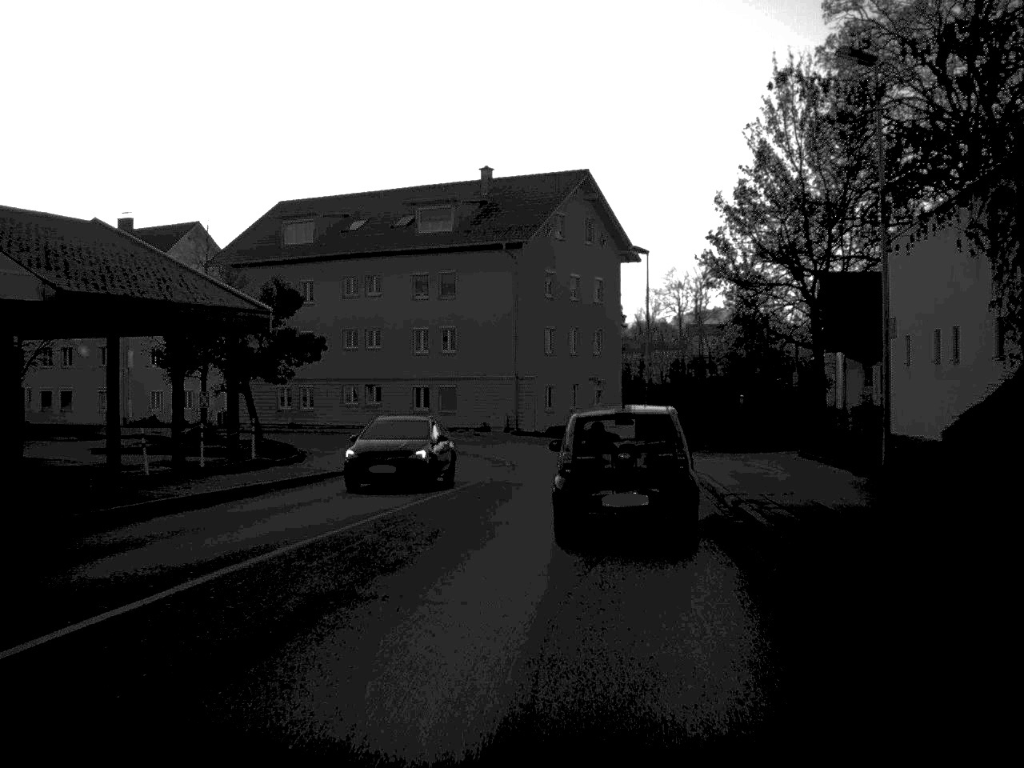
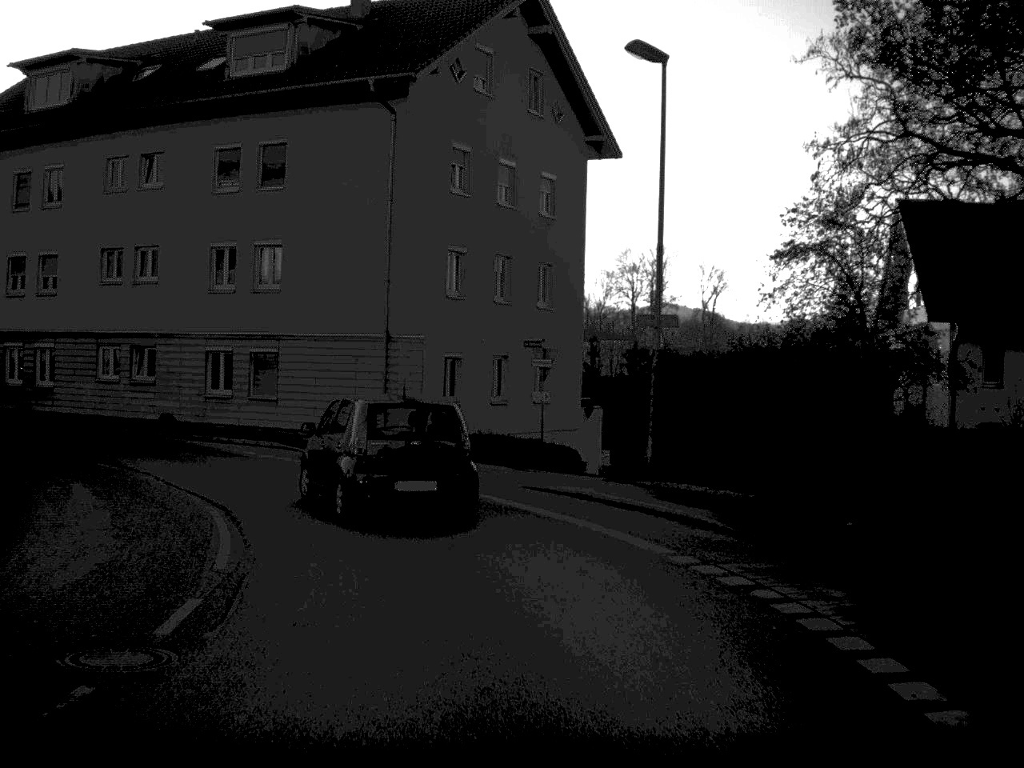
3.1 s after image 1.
(+1.4, +27.7) m; +2°
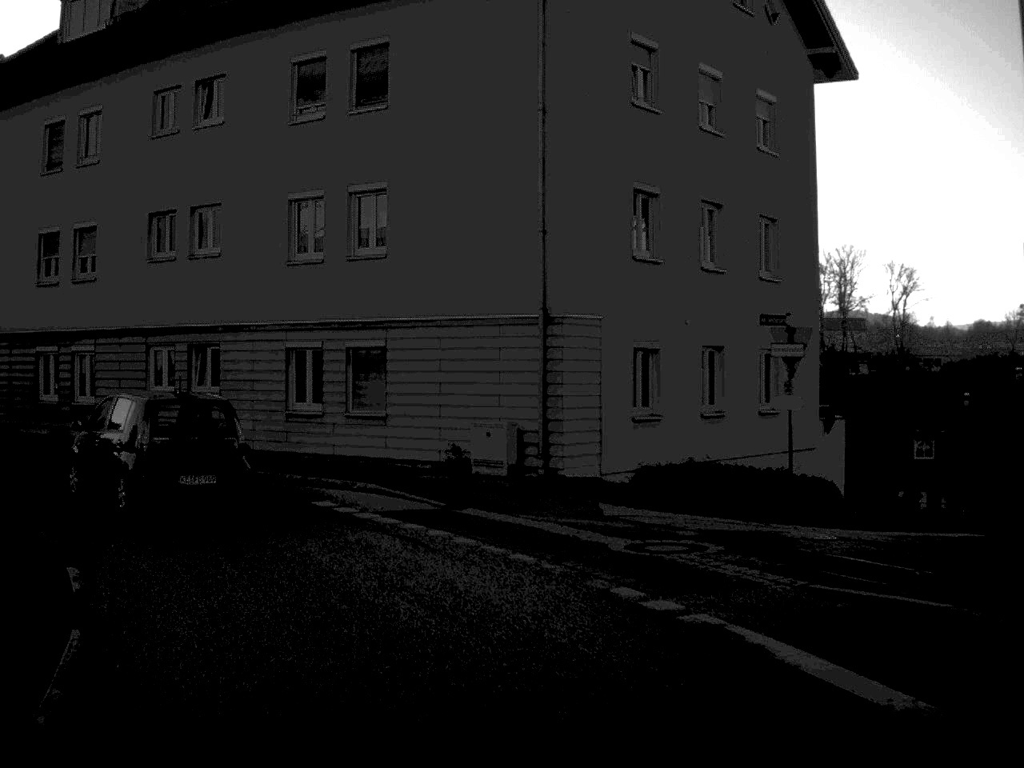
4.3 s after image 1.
(-0.6, +10.6) m; -8°
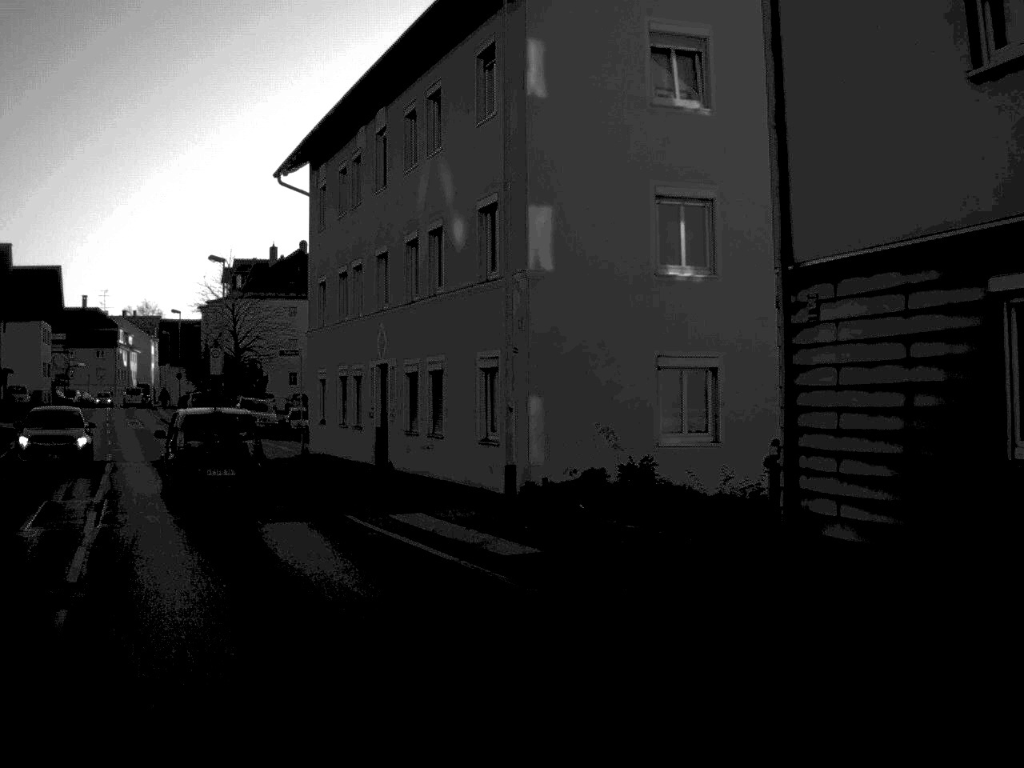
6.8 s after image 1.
(-7.2, +20.2) m; -42°
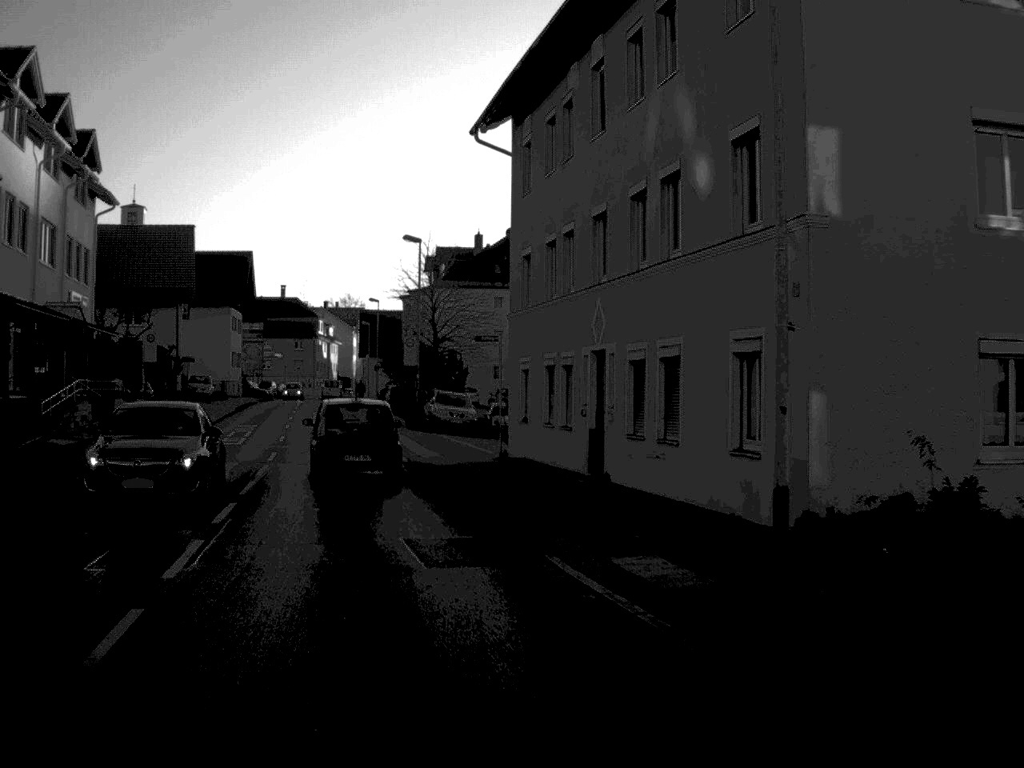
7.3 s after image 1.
(-0.4, +5.3) m; -9°
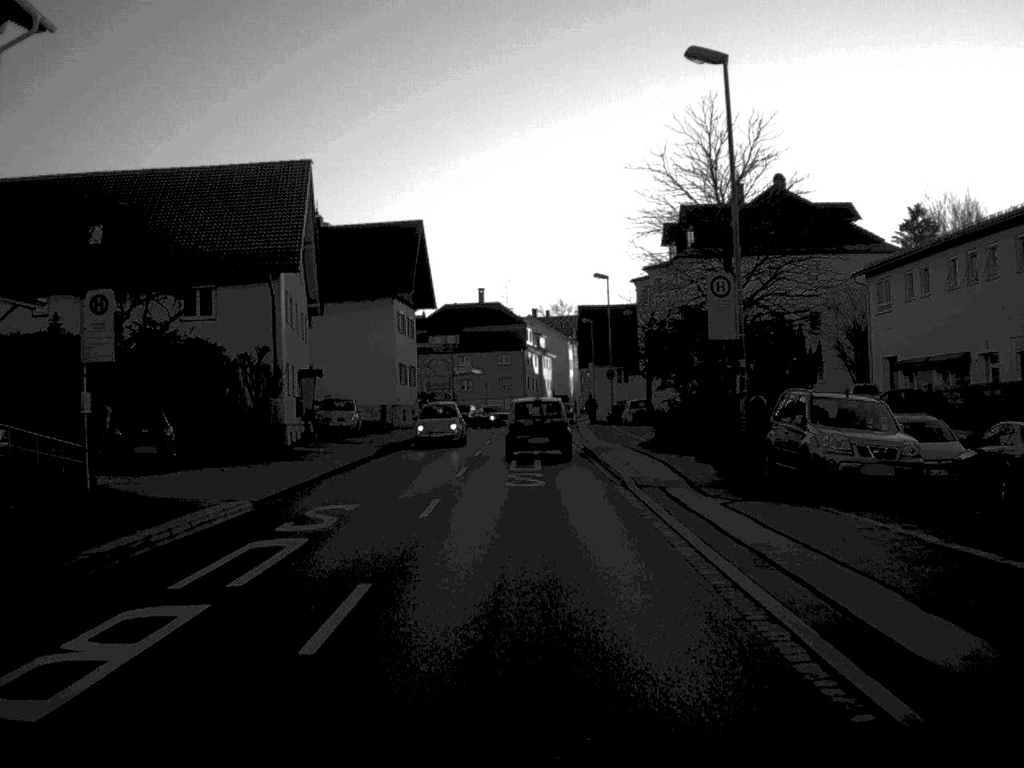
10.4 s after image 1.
(-4.2, +30.0) m; -9°
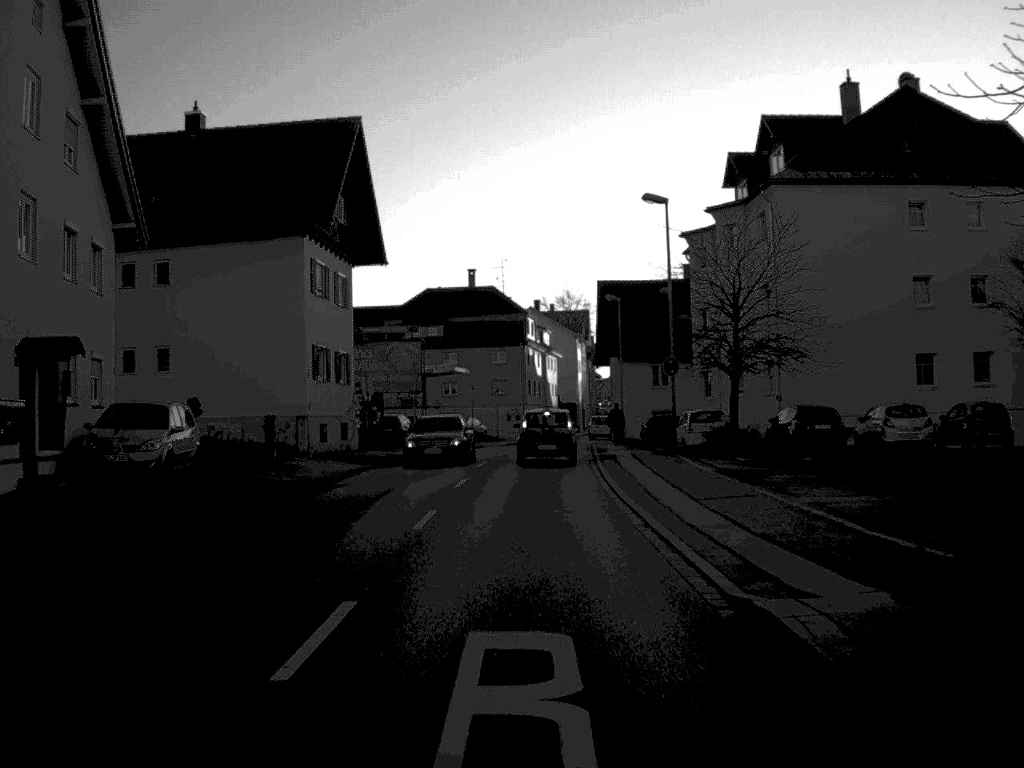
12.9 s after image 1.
(0.0, +27.5) m; 0°
